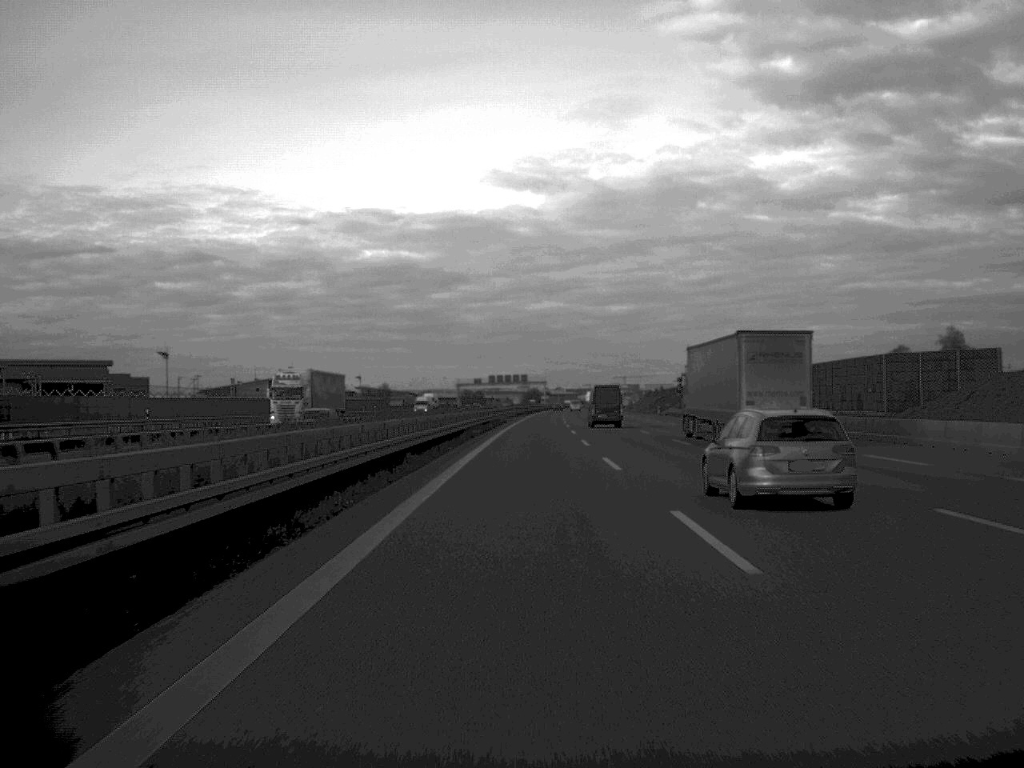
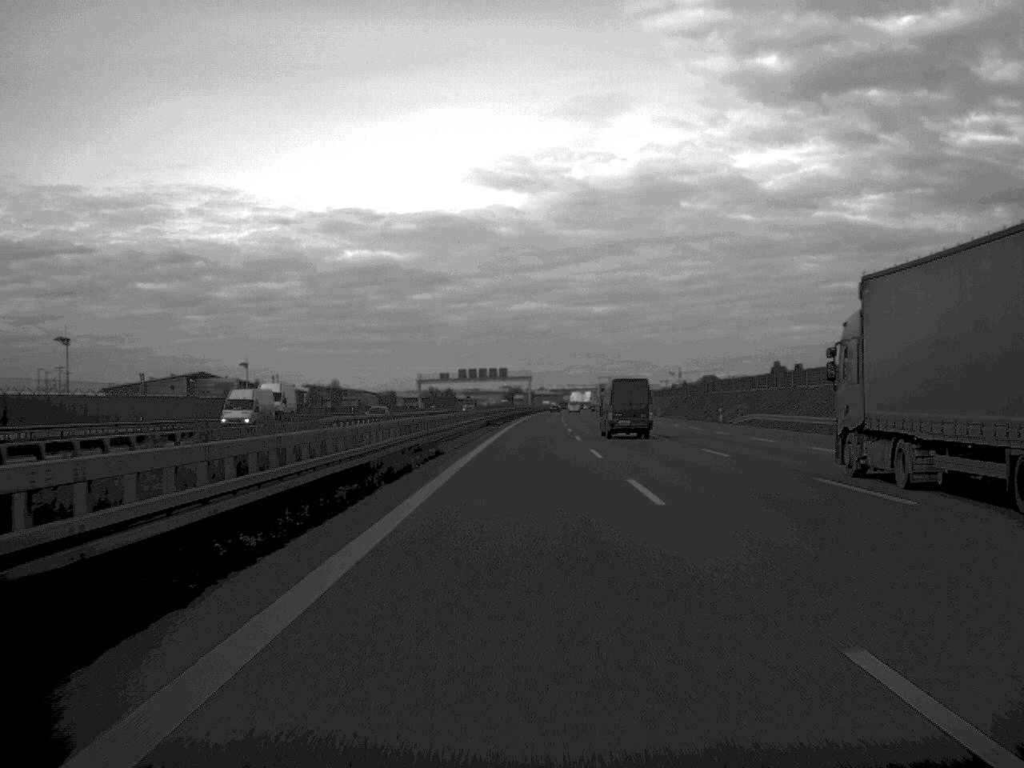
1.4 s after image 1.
(+0.4, +63.4) m; +1°
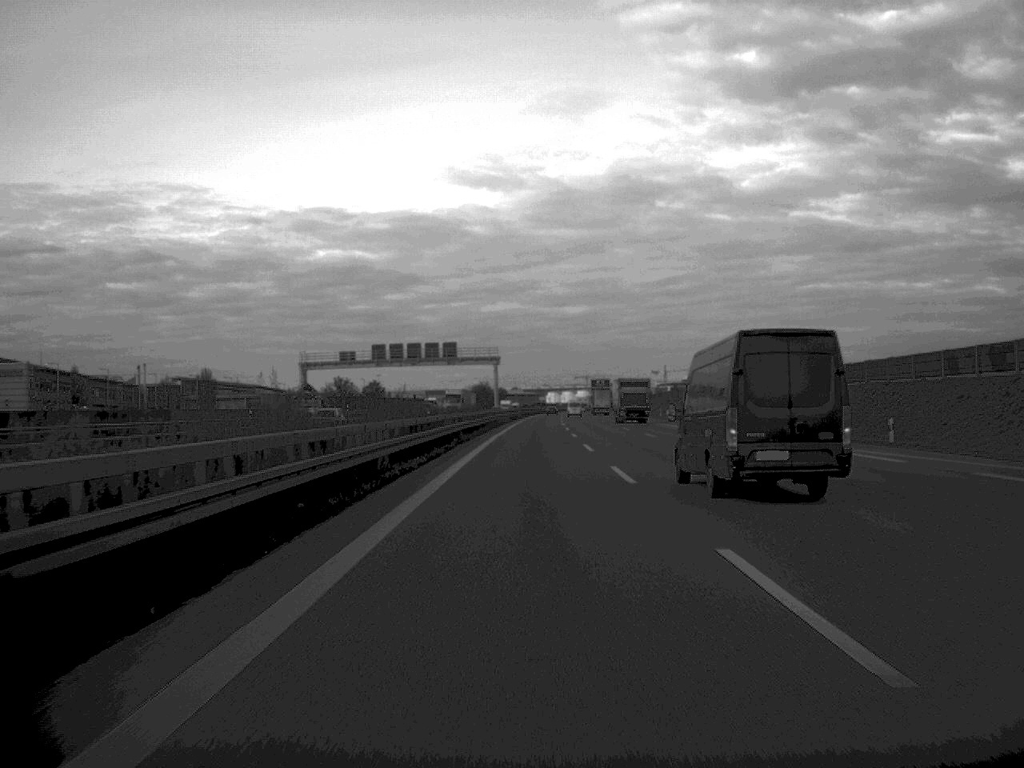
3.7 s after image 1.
(+1.0, +102.8) m; +1°
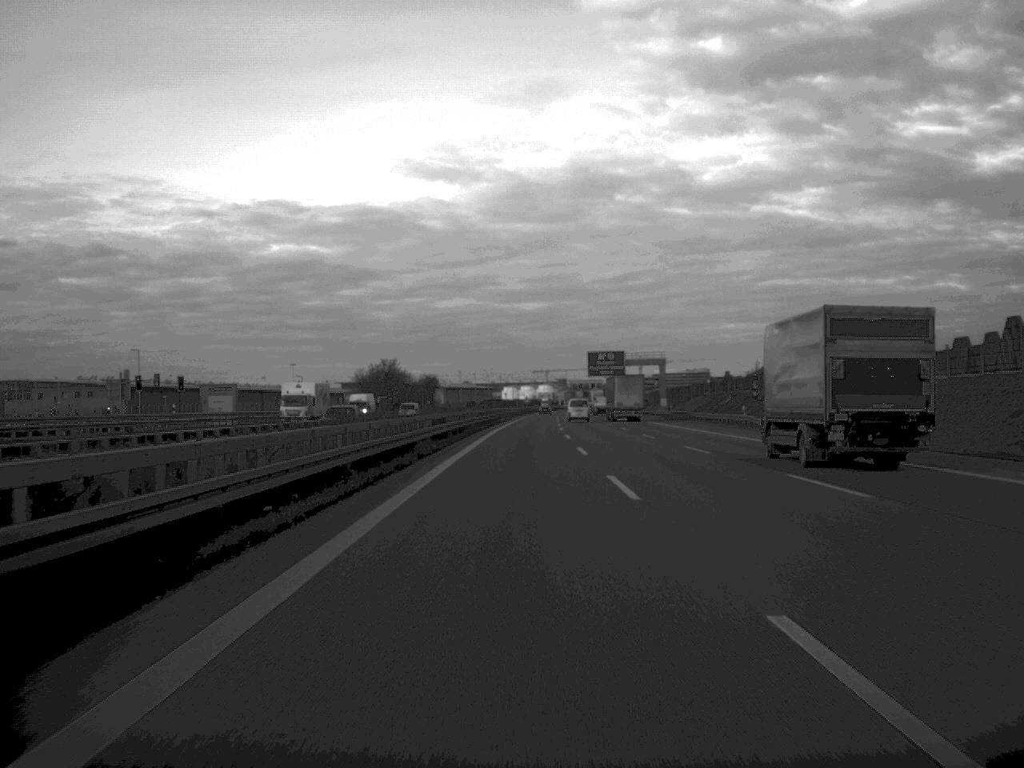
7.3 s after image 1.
(+2.7, +166.3) m; +2°
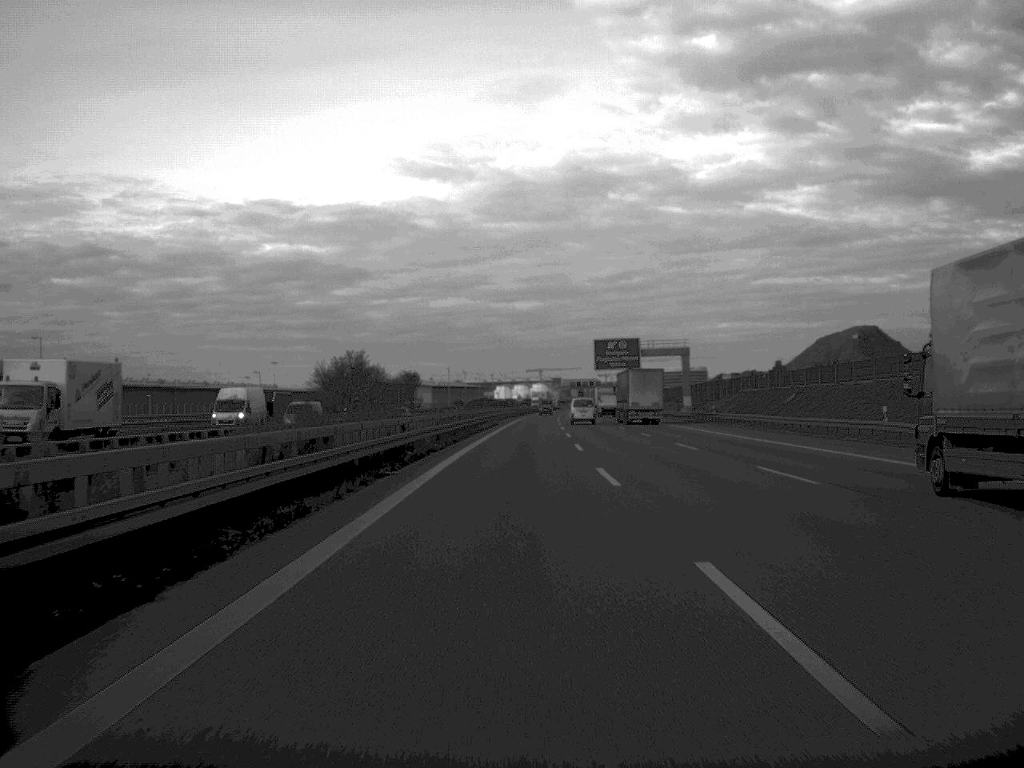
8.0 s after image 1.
(+0.1, +31.8) m; 0°
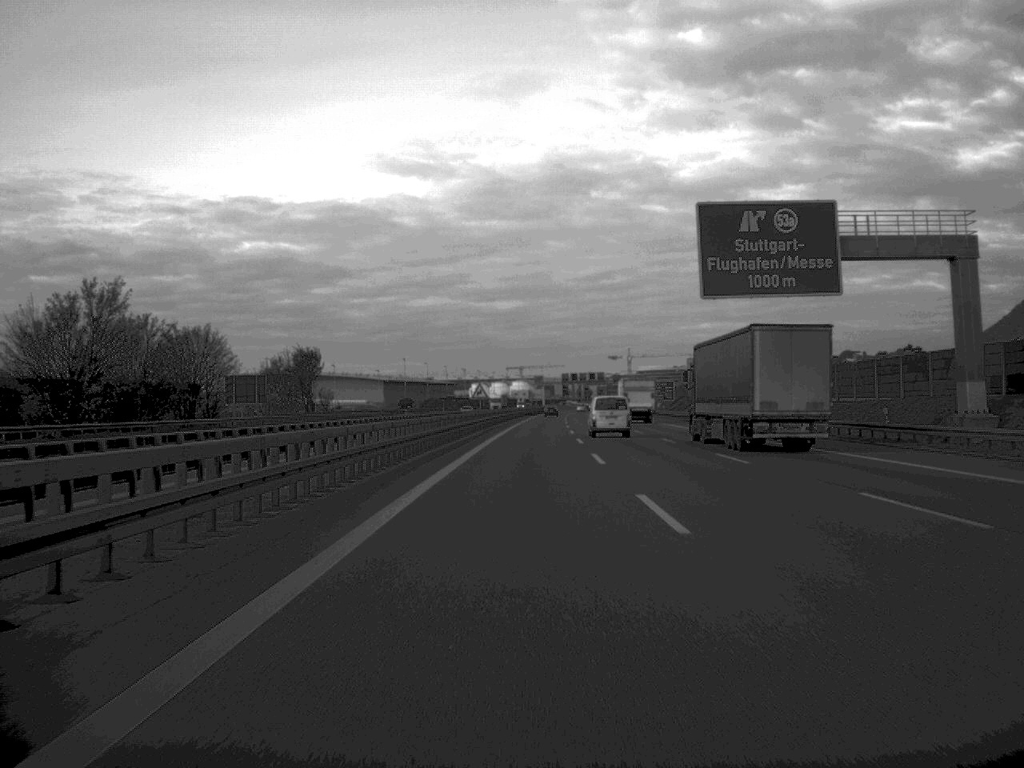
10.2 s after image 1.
(+0.7, +98.4) m; +1°
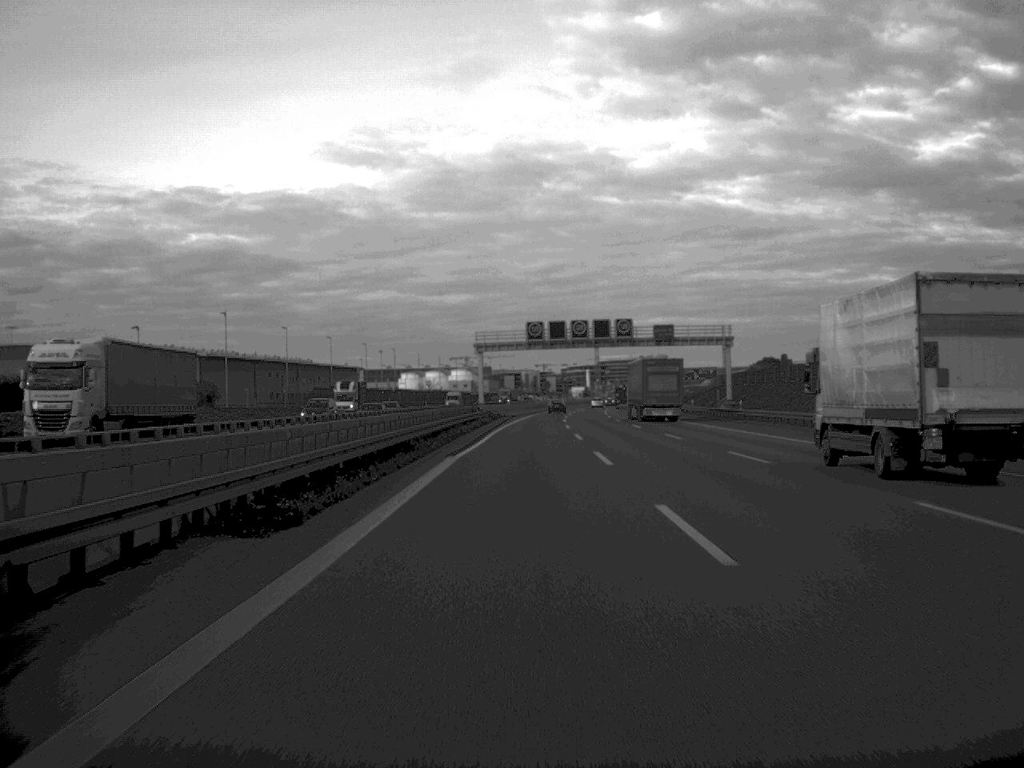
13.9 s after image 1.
(+3.3, +164.9) m; +2°
